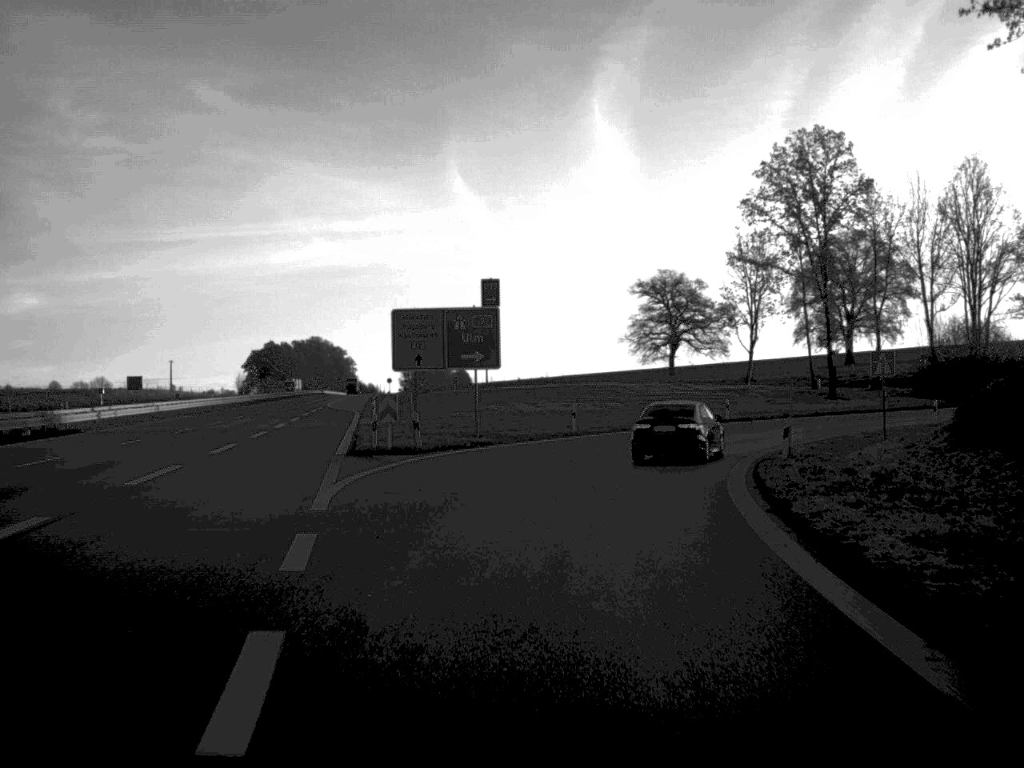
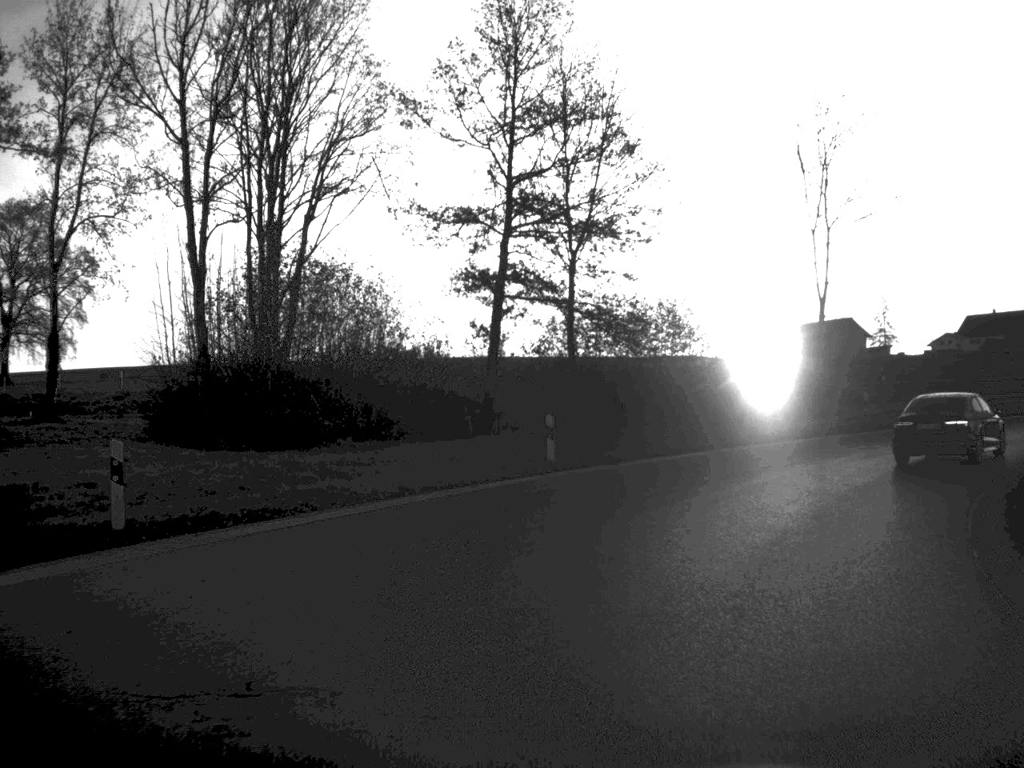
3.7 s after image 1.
(+13.8, +52.4) m; +39°
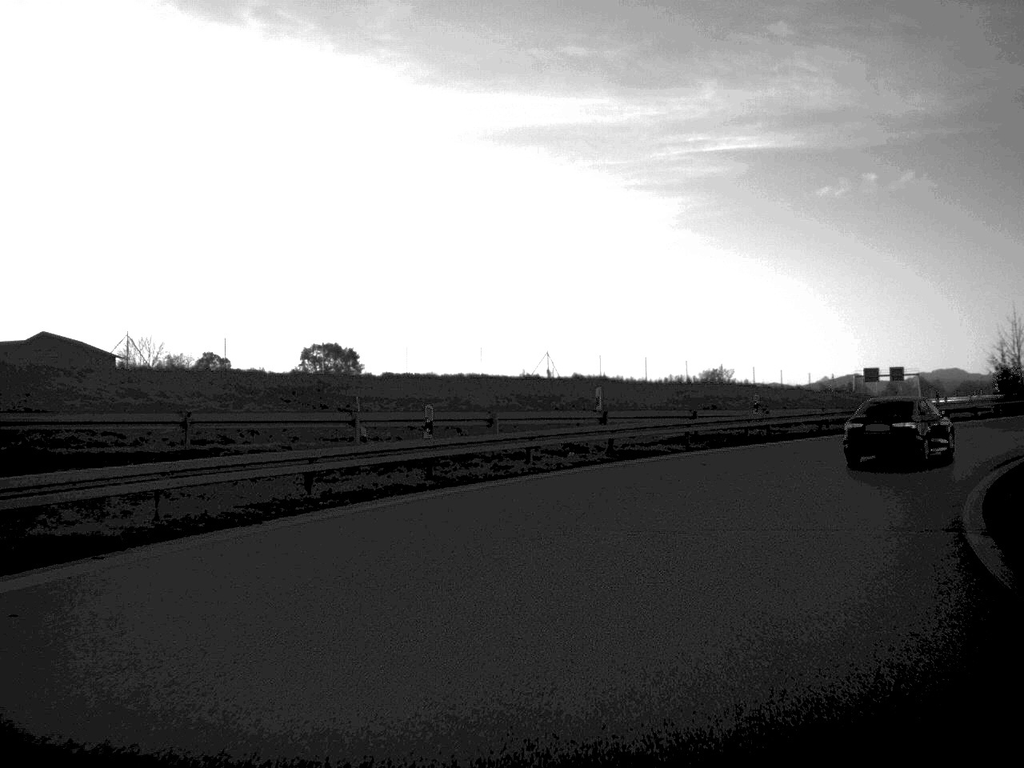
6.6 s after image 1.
(+15.0, +35.7) m; +45°
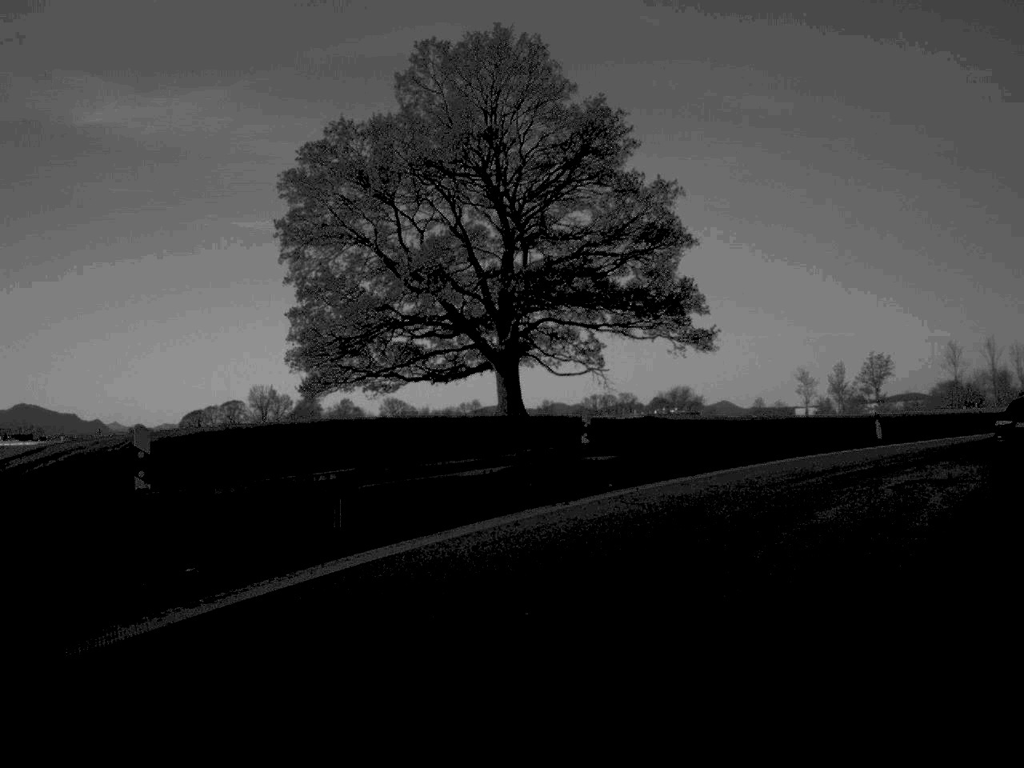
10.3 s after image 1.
(+21.2, +44.4) m; +51°
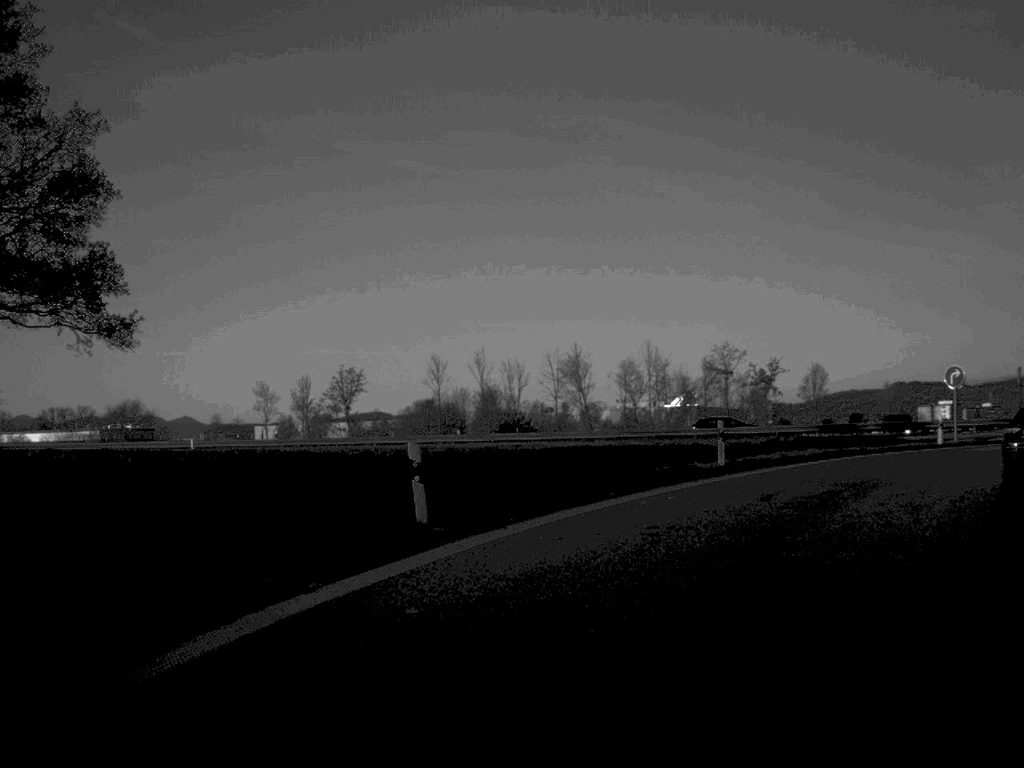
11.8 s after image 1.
(+4.3, +20.4) m; +24°
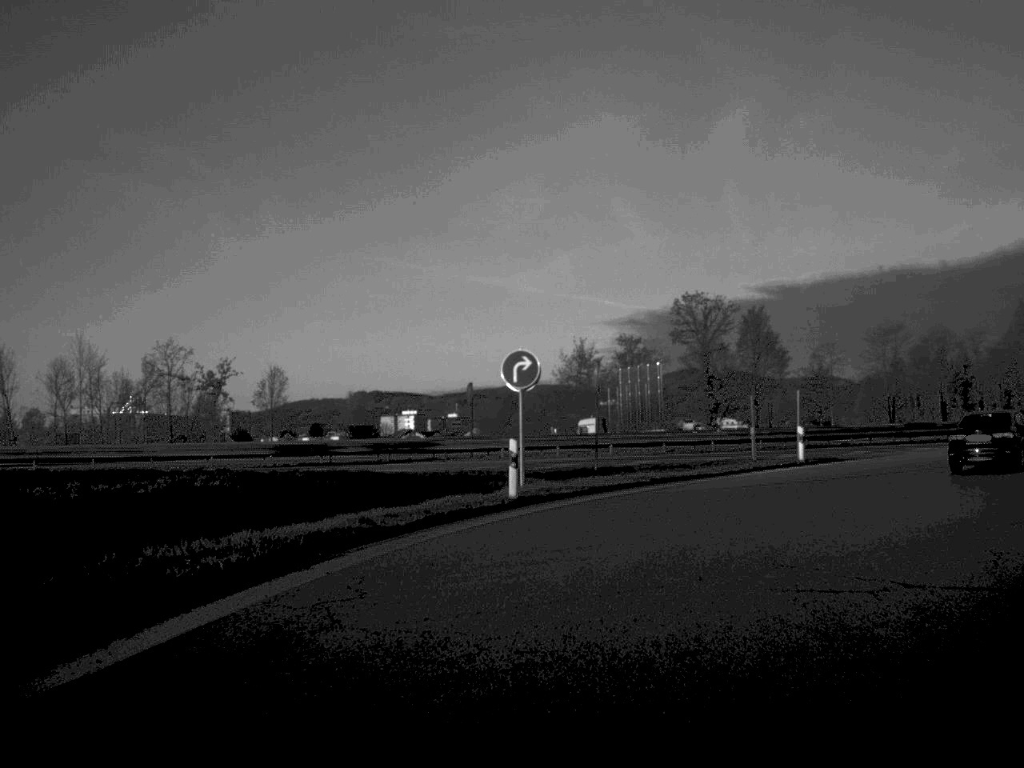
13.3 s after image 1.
(+4.2, +19.8) m; +24°
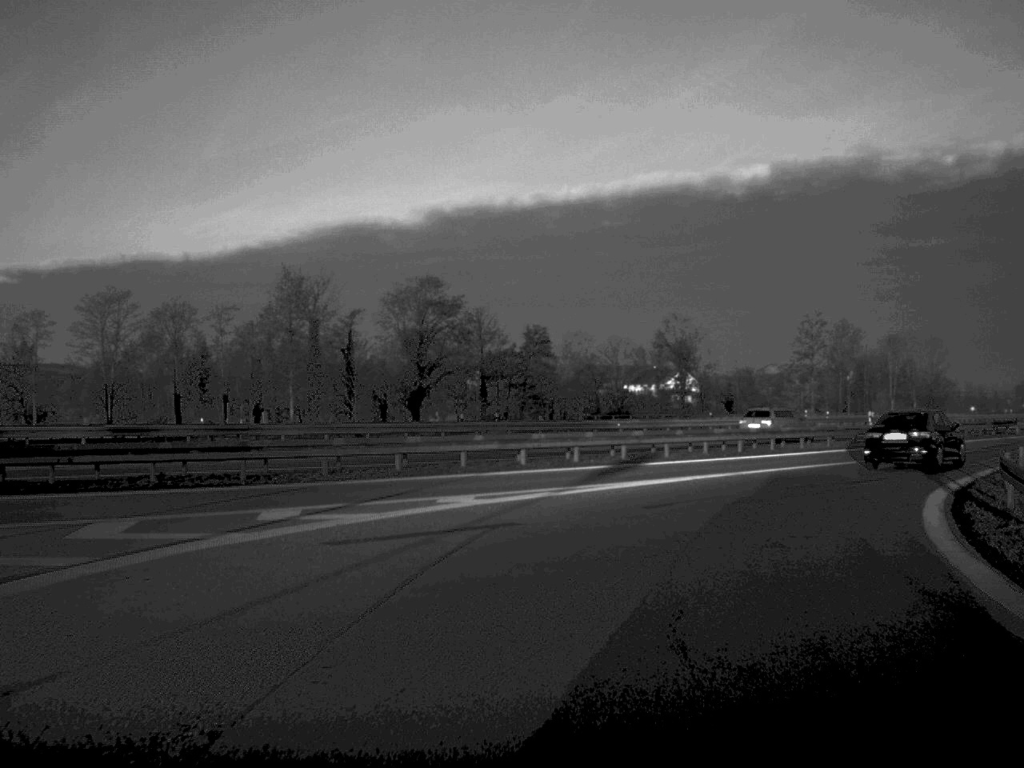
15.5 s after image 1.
(+9.1, +29.0) m; +34°
